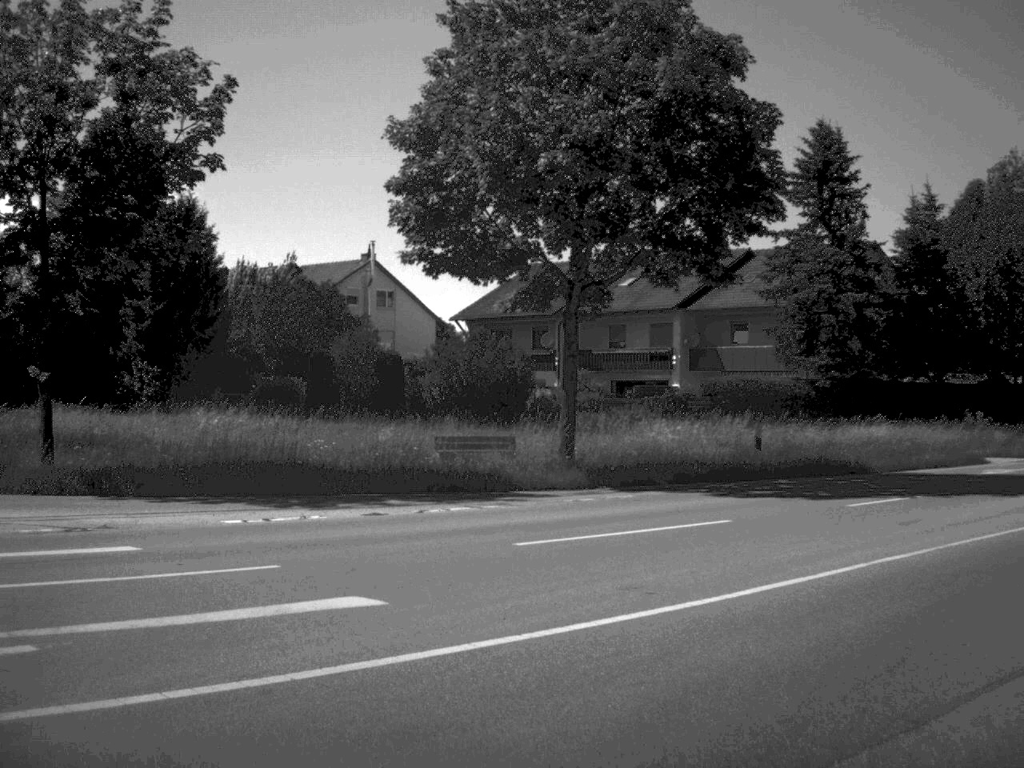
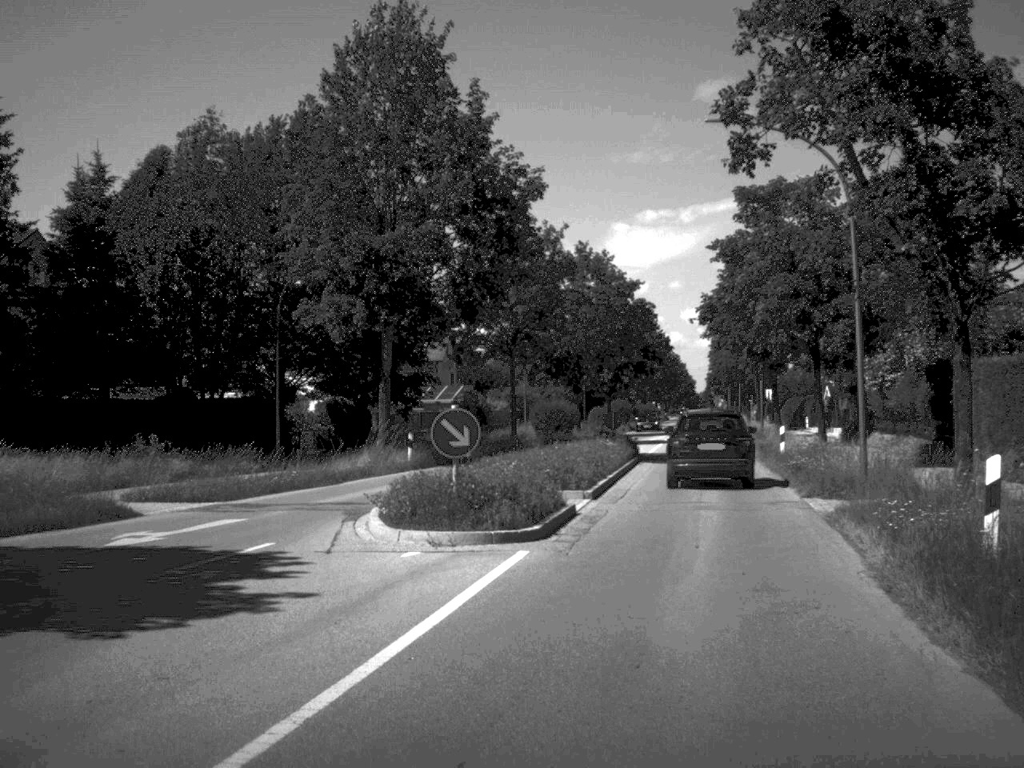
(+4.0, +10.5) m; +35°
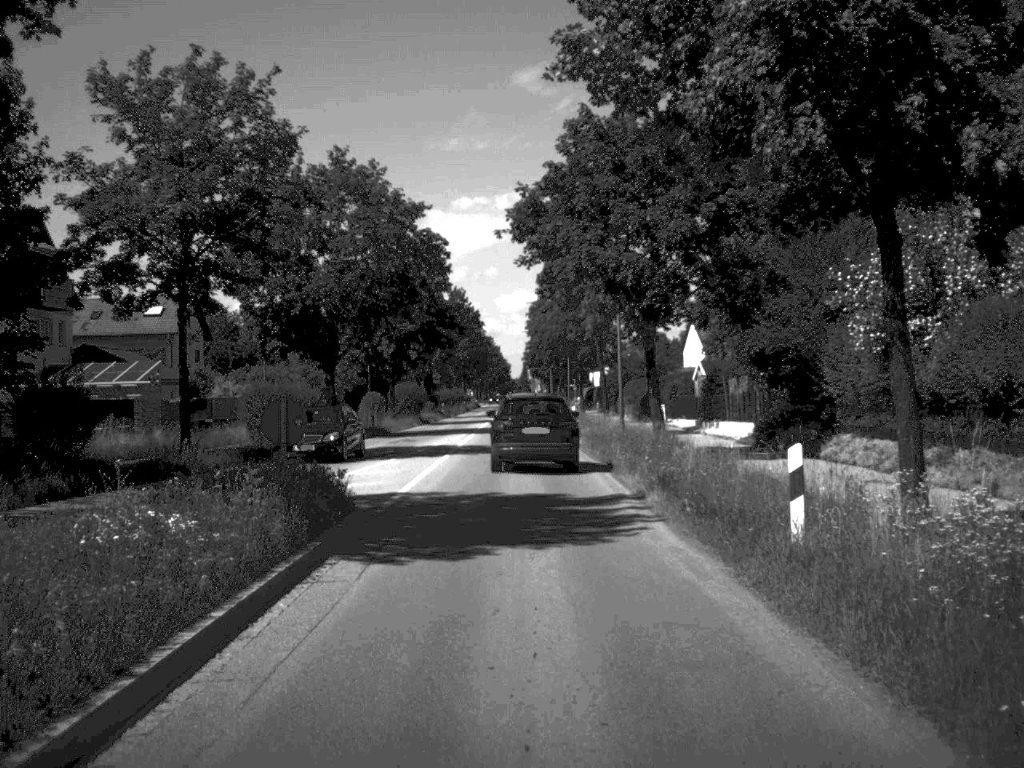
(+3.1, +26.0) m; +8°
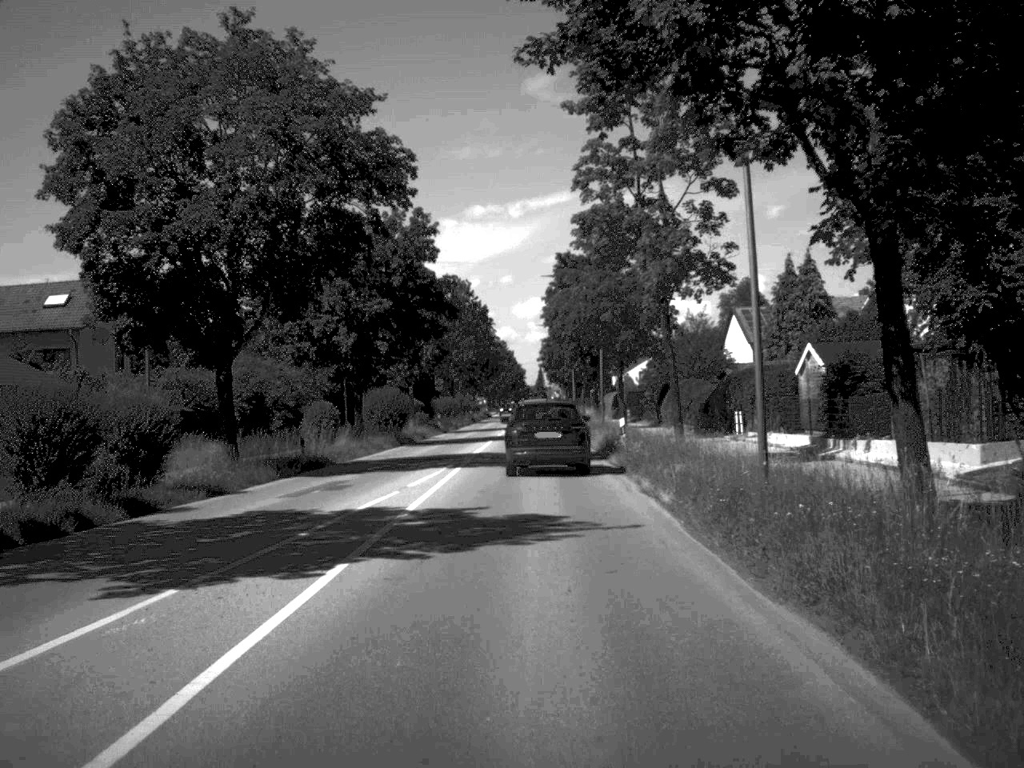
(-0.1, +20.8) m; -1°
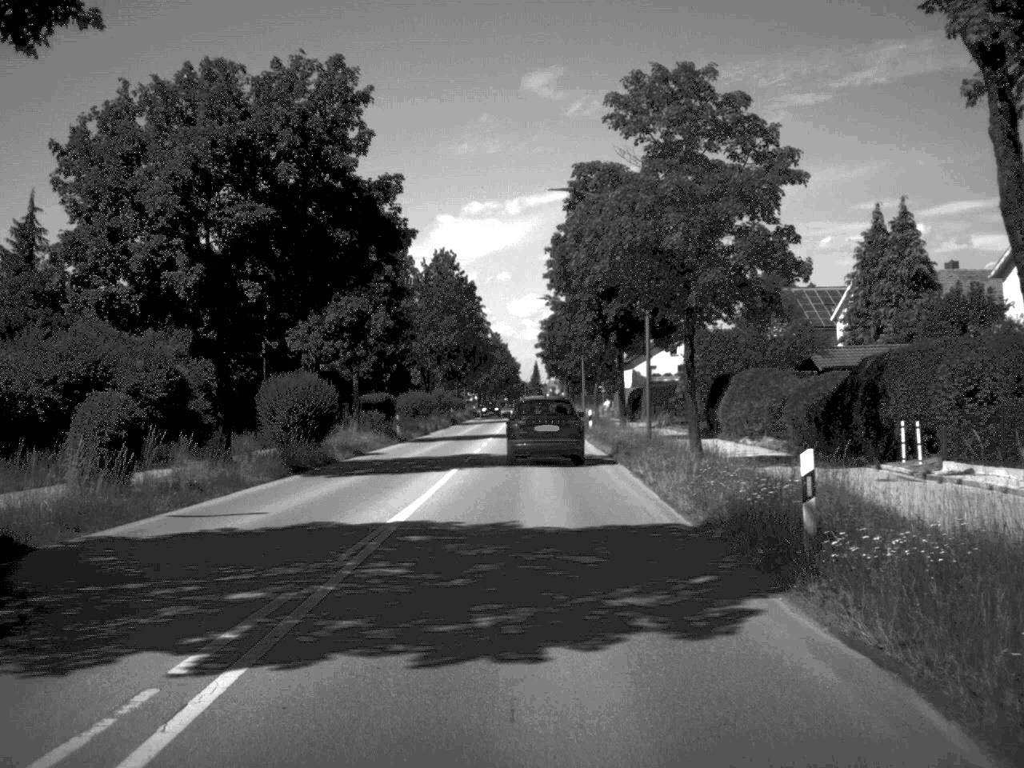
(0.0, +23.2) m; 0°
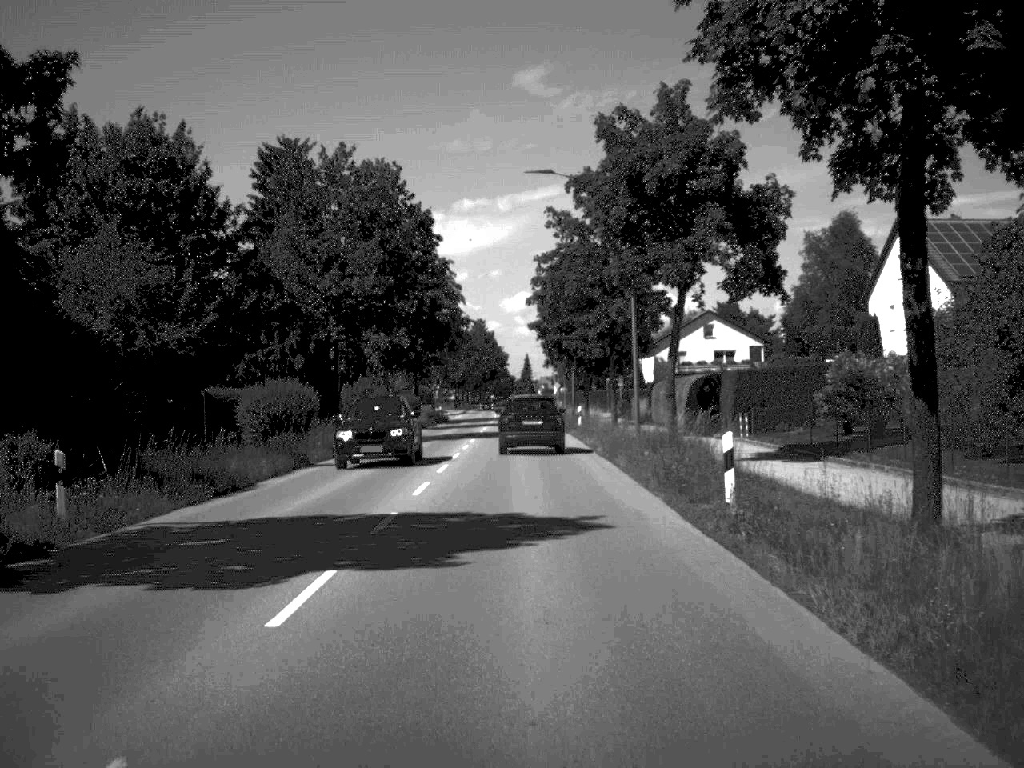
(+0.1, +40.8) m; 0°
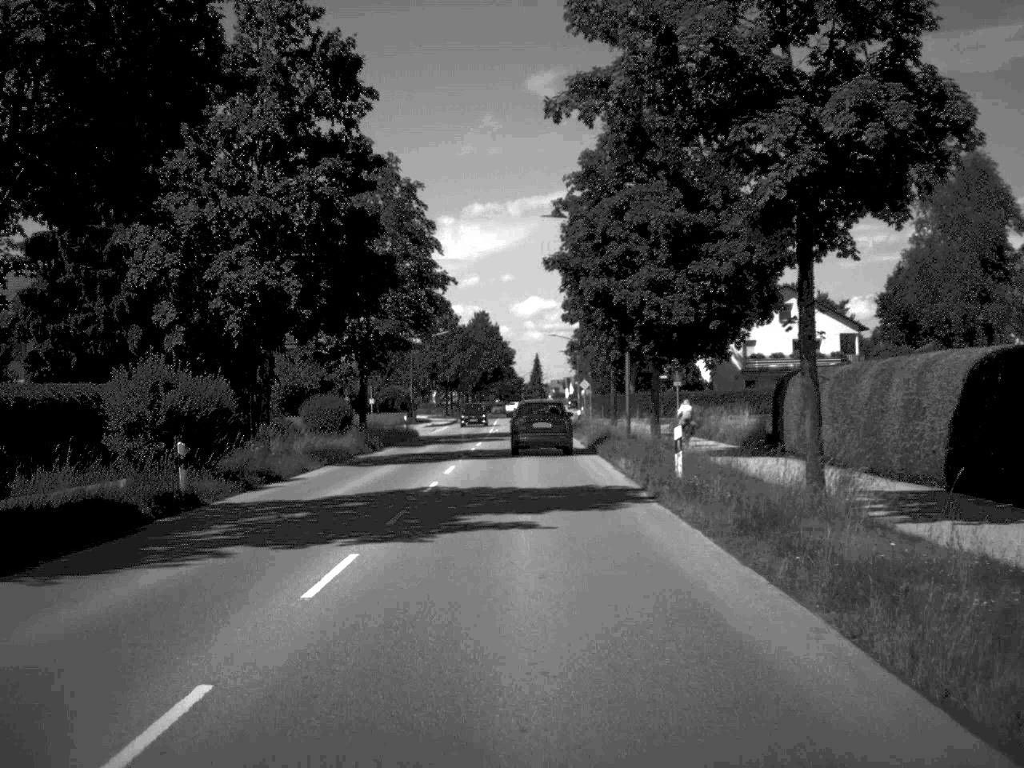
(-0.2, +34.5) m; -1°
